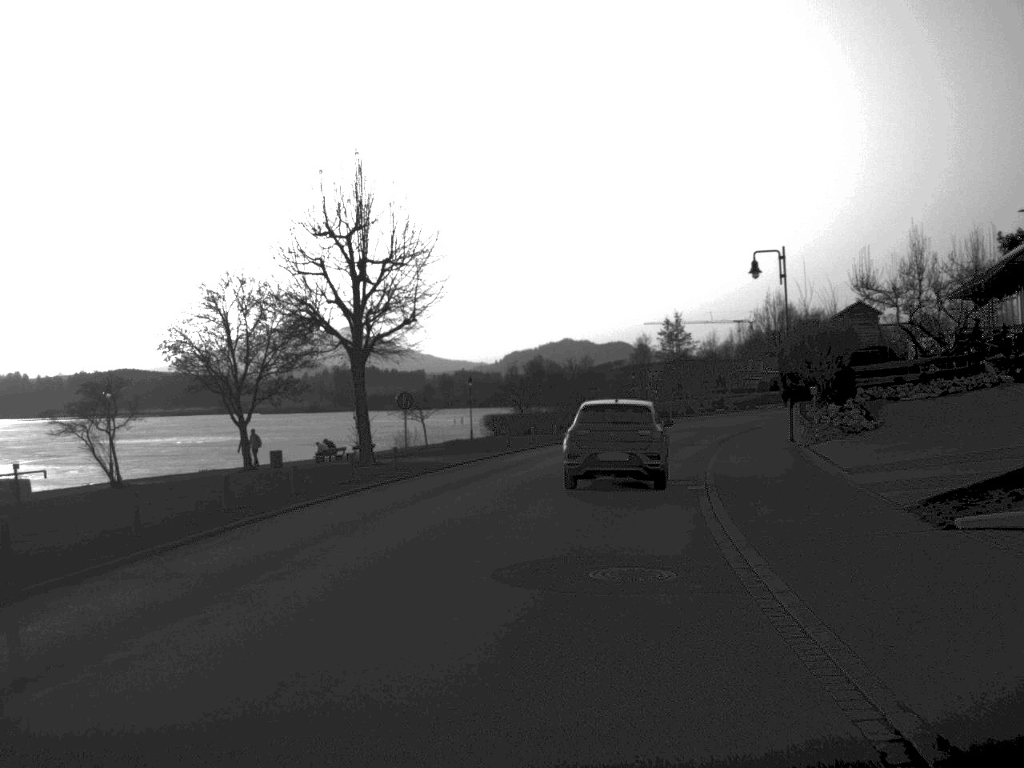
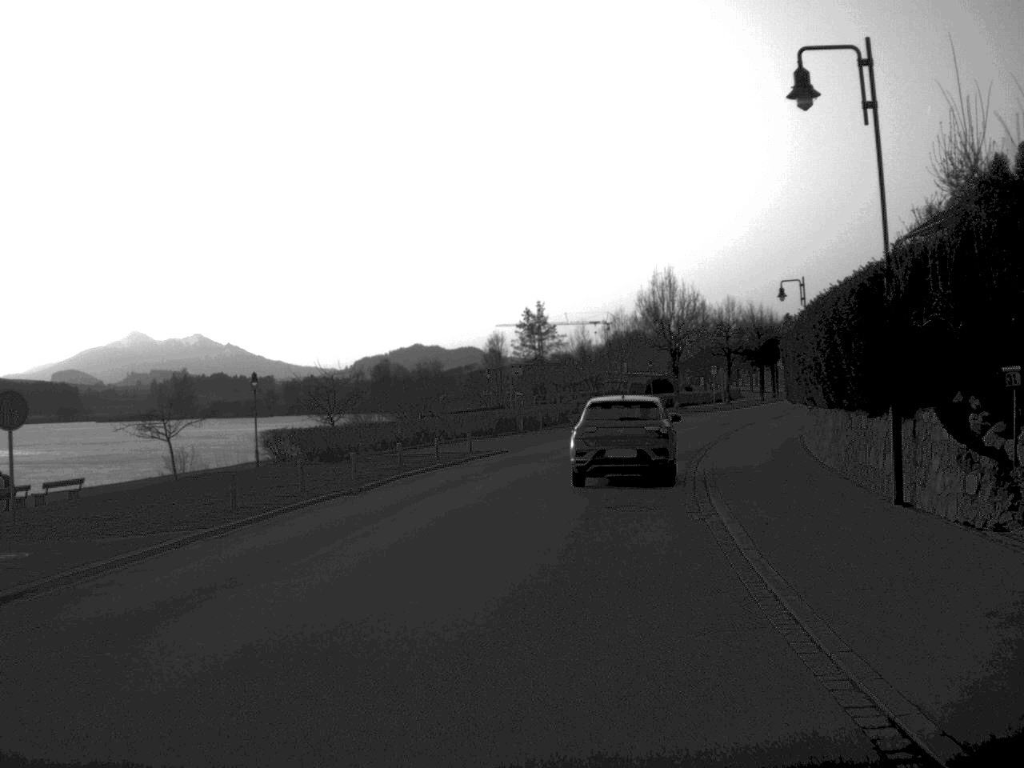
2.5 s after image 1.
(+1.4, +22.5) m; +7°
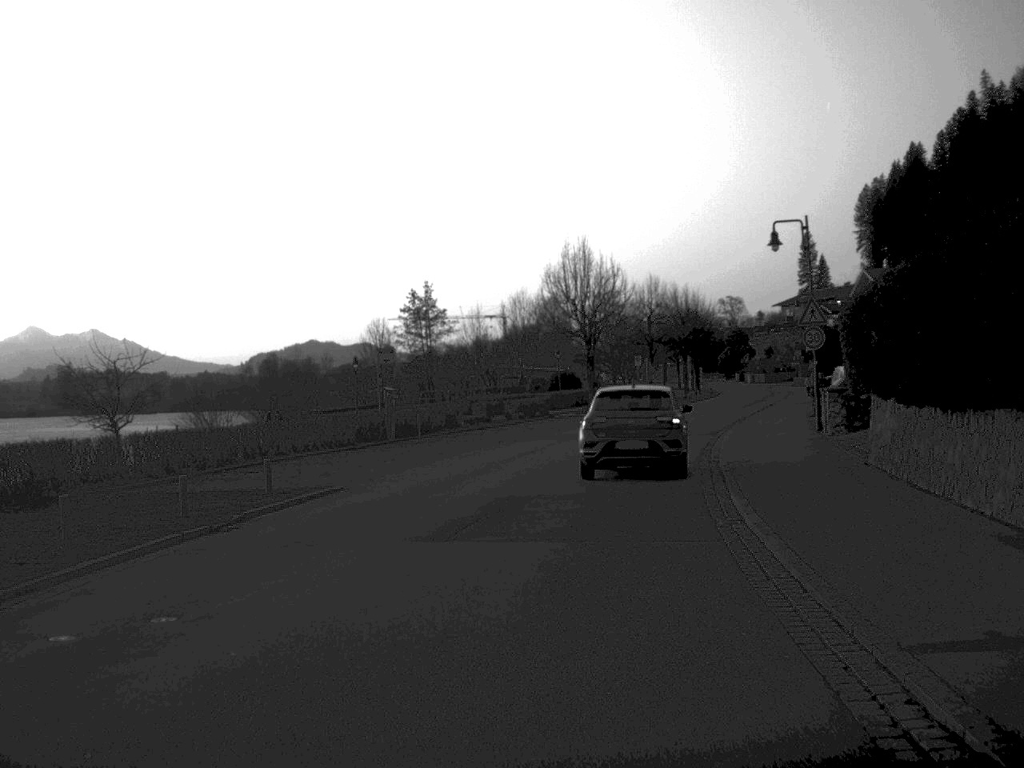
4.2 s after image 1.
(+0.7, +16.9) m; +5°
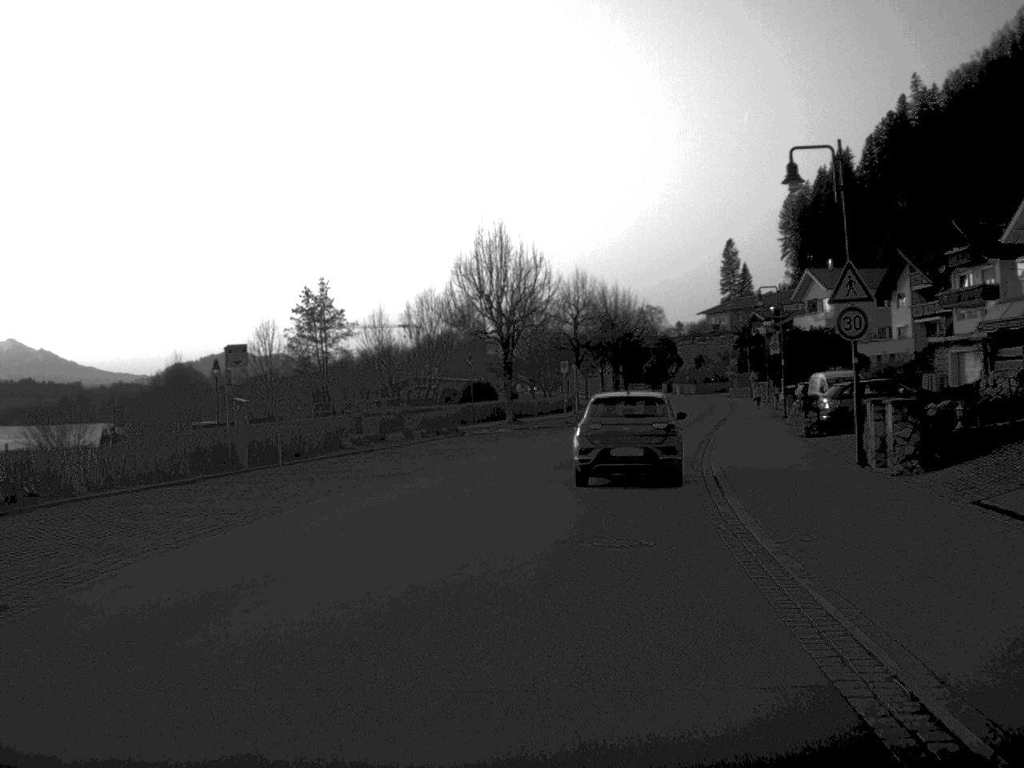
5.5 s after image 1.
(+0.4, +11.8) m; +4°
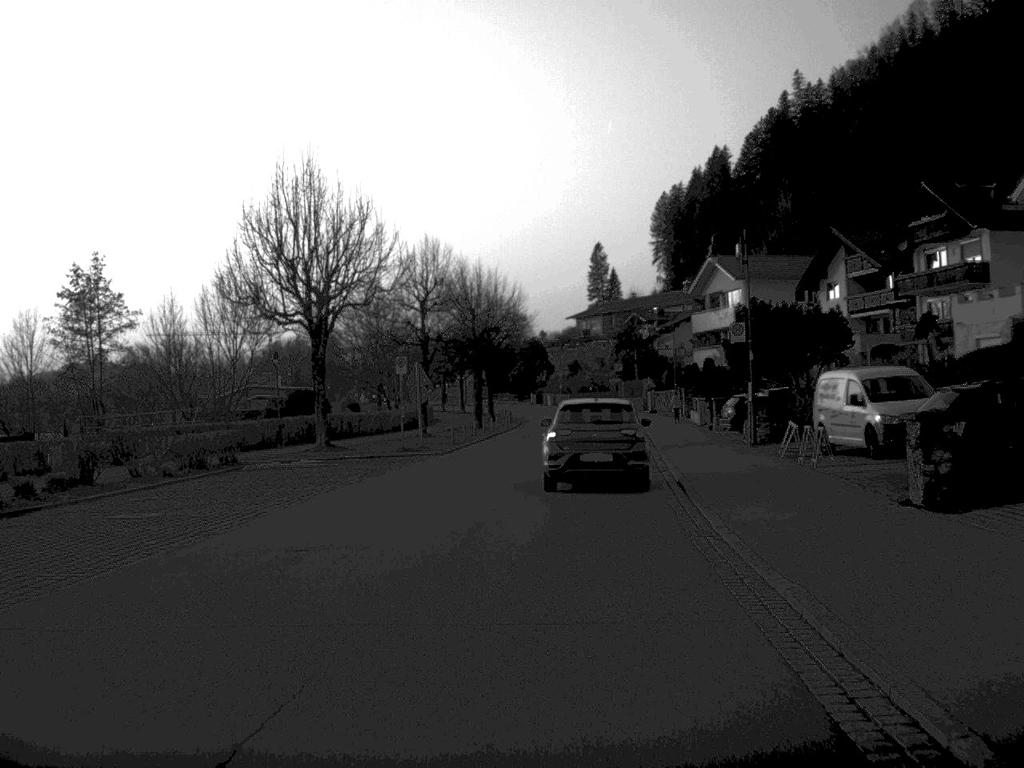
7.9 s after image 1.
(+1.2, +21.1) m; +6°
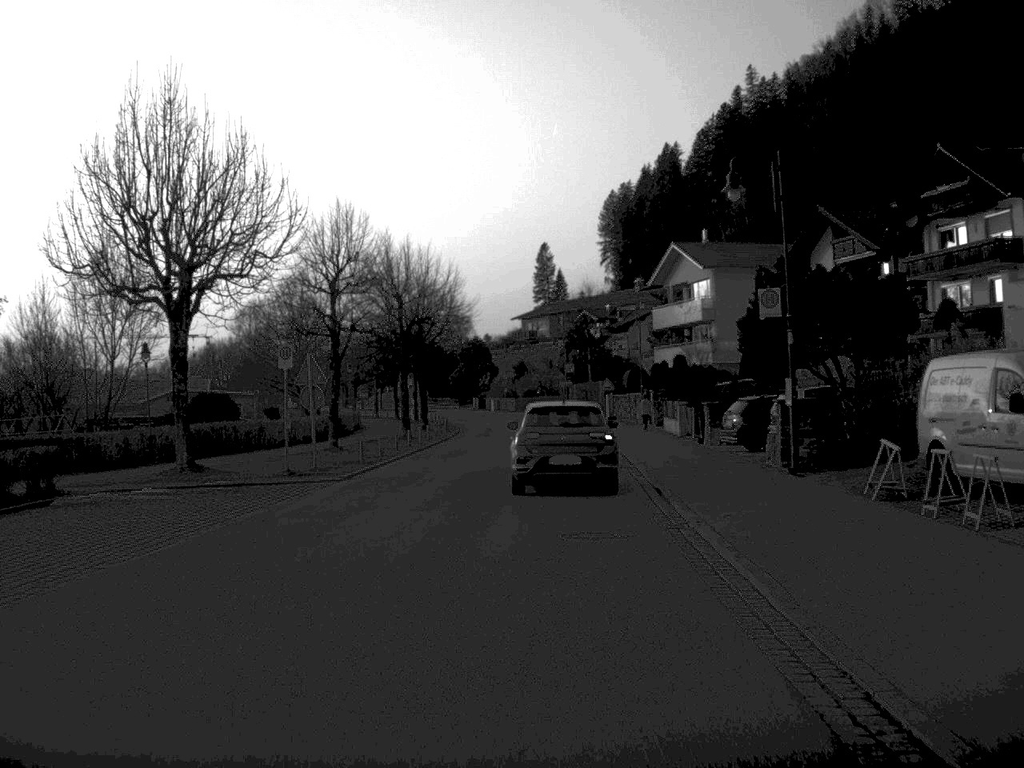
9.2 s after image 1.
(+0.3, +11.4) m; +2°
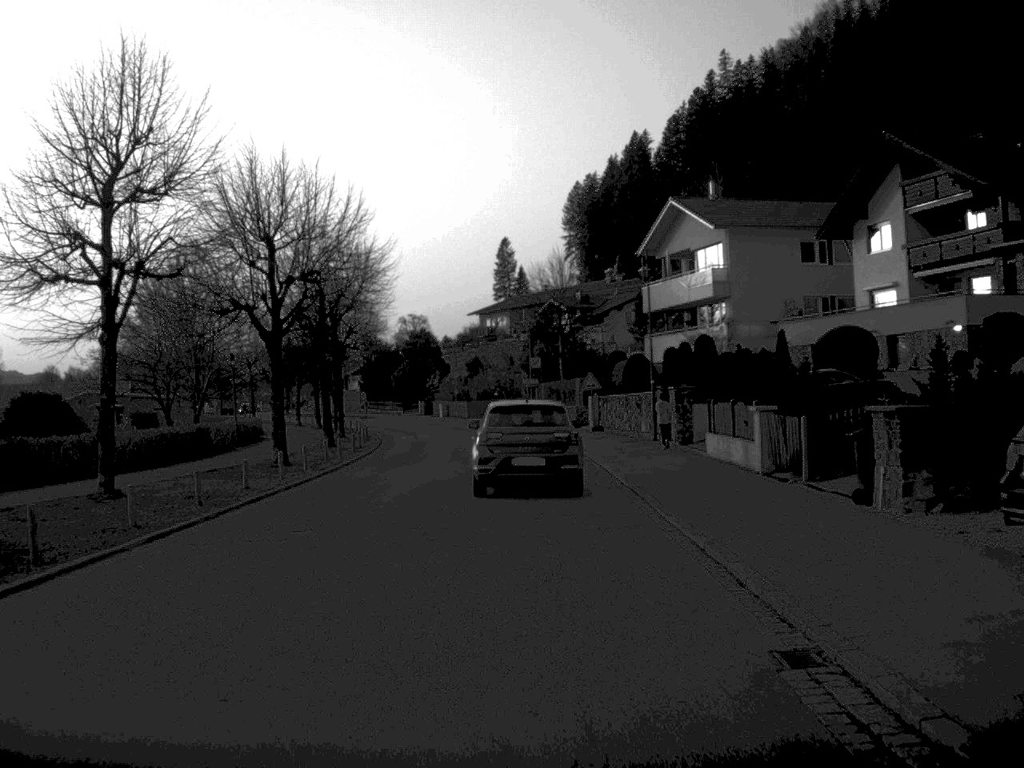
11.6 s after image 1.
(+0.4, +21.5) m; +2°
